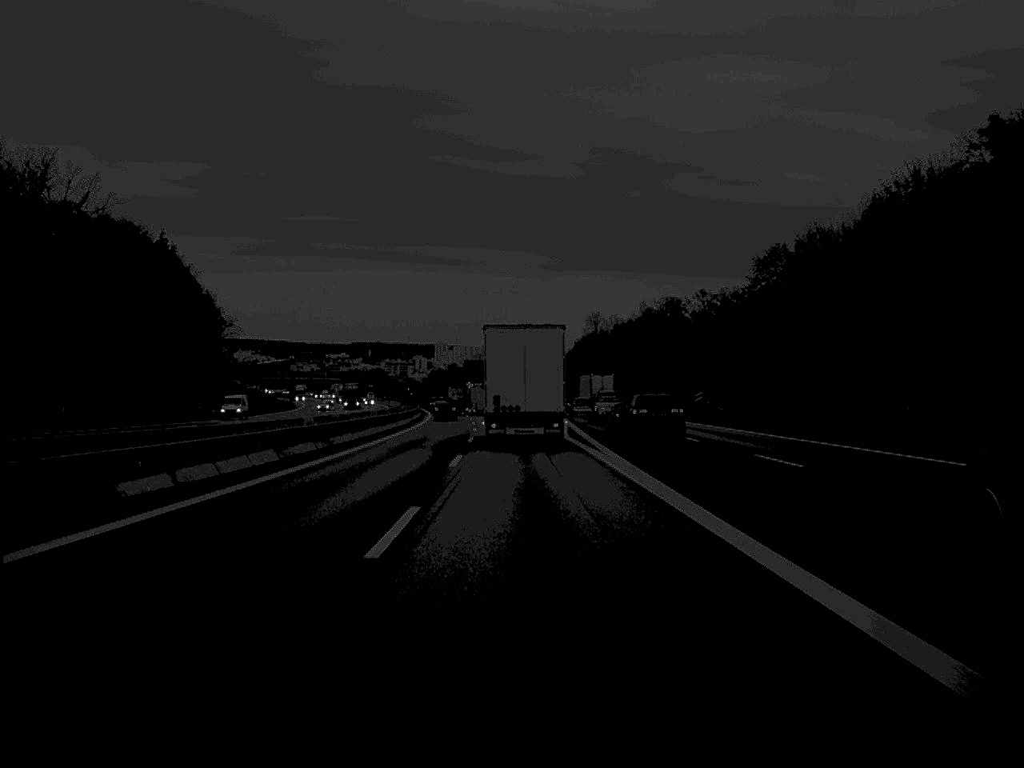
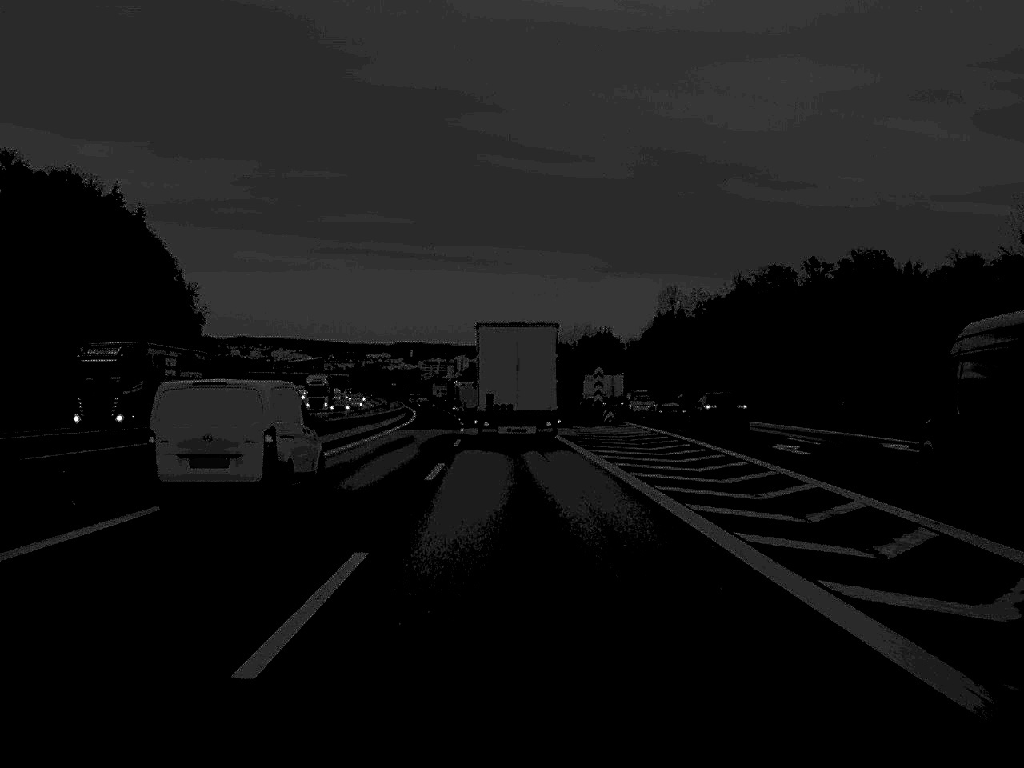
(-1.4, +76.9) m; -2°
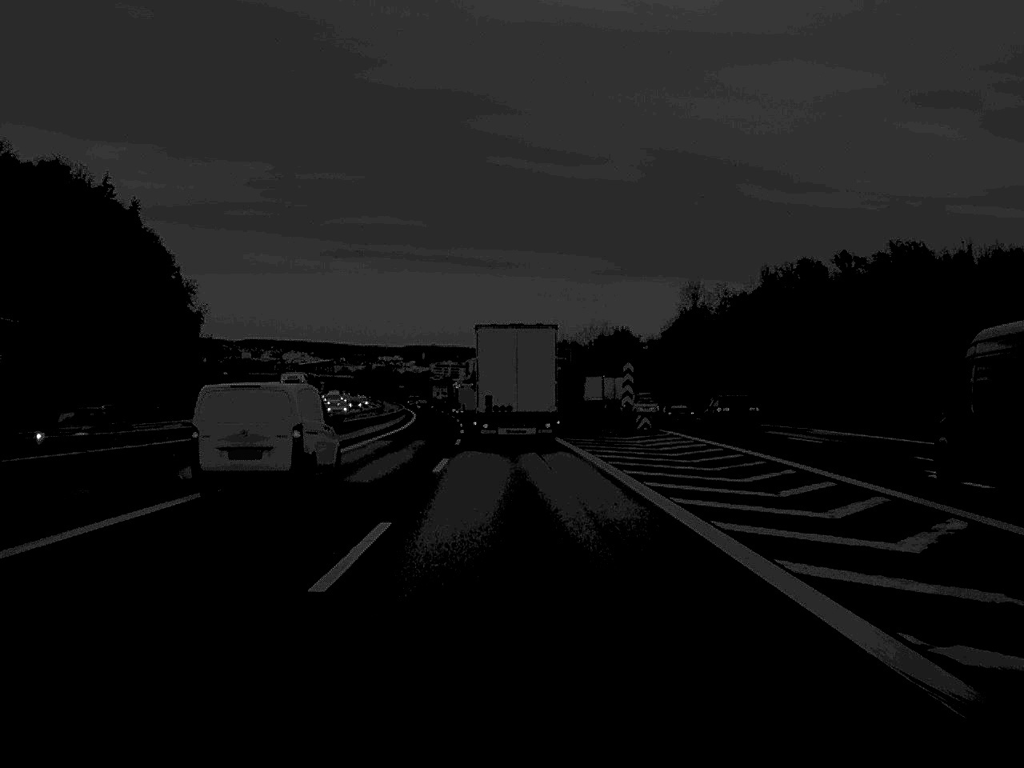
(-0.1, +14.6) m; -1°
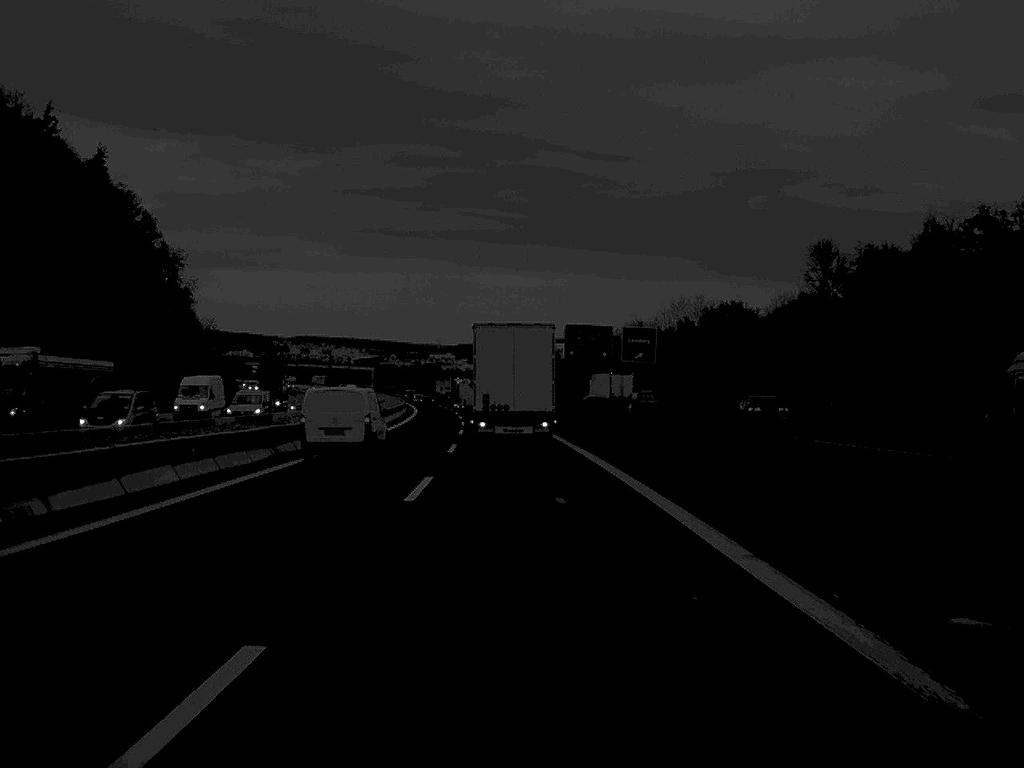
(-1.3, +61.9) m; -2°
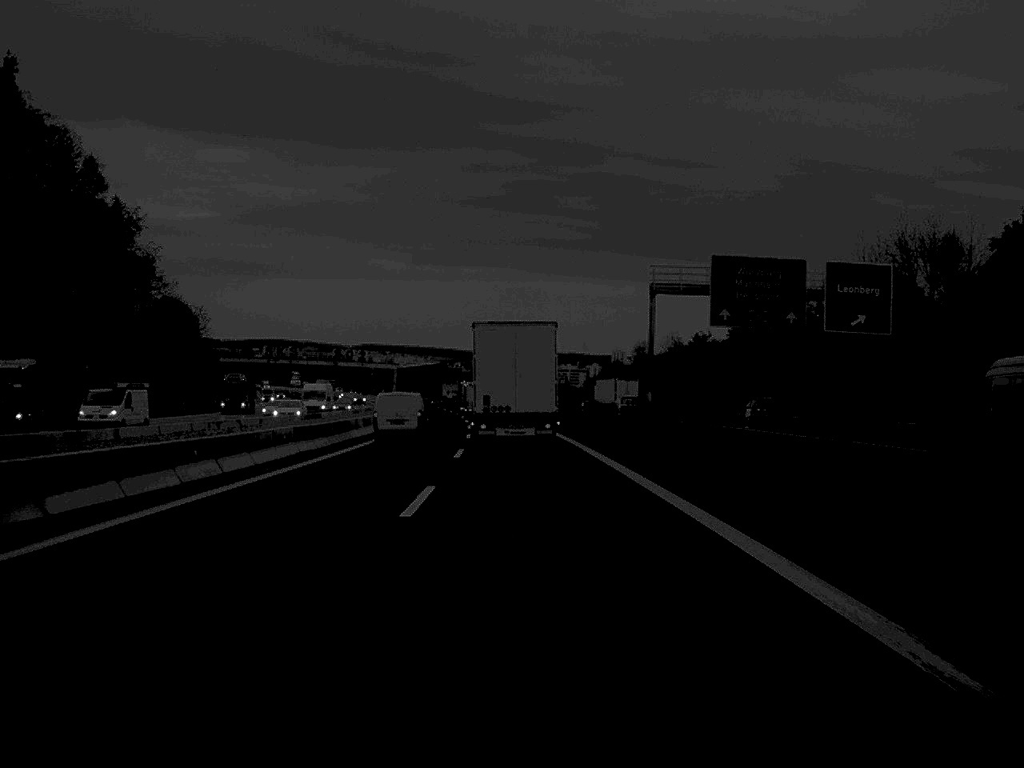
(-2.0, +74.2) m; -3°
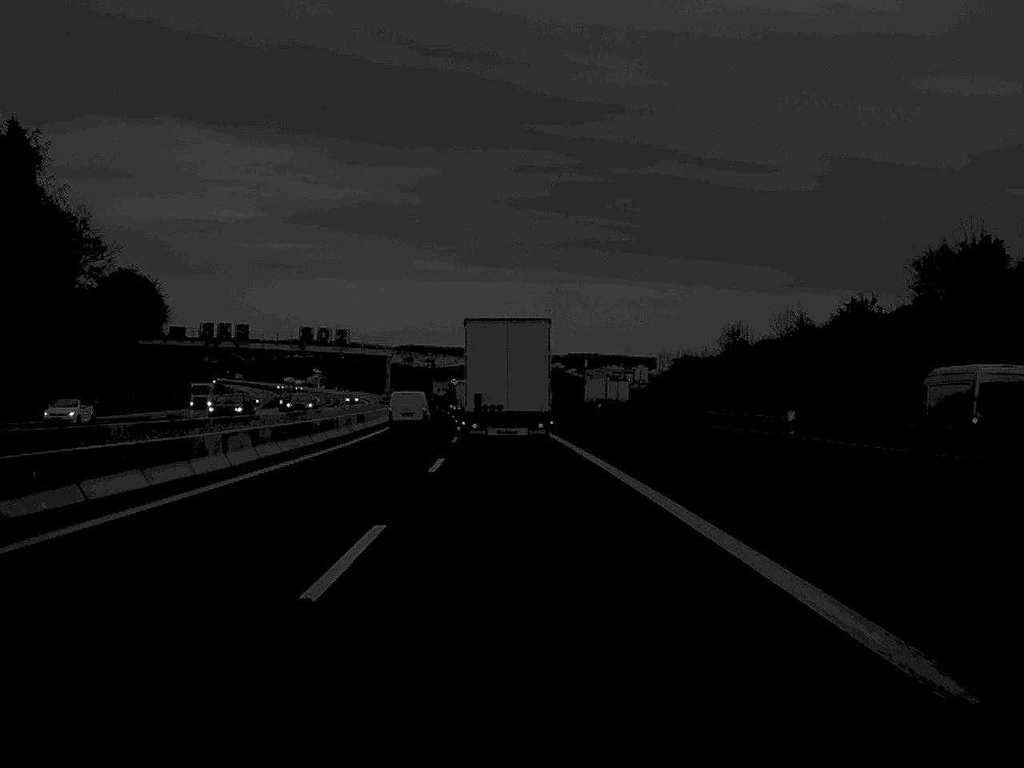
(-1.0, +60.8) m; -2°
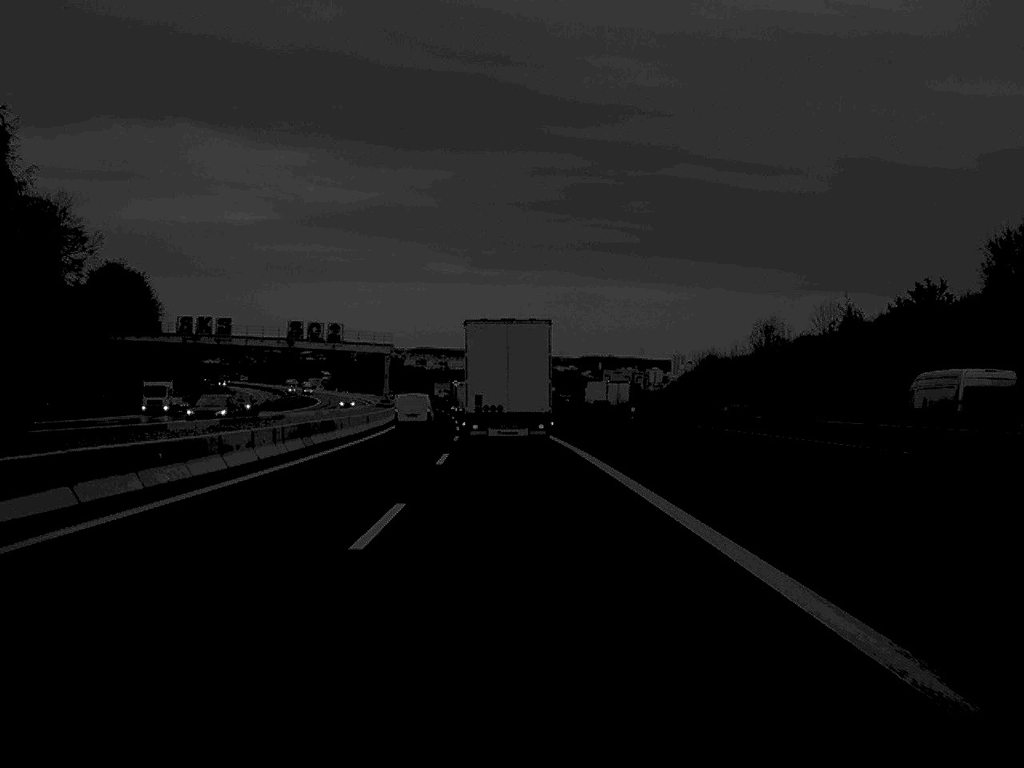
(-0.1, +14.3) m; -1°
